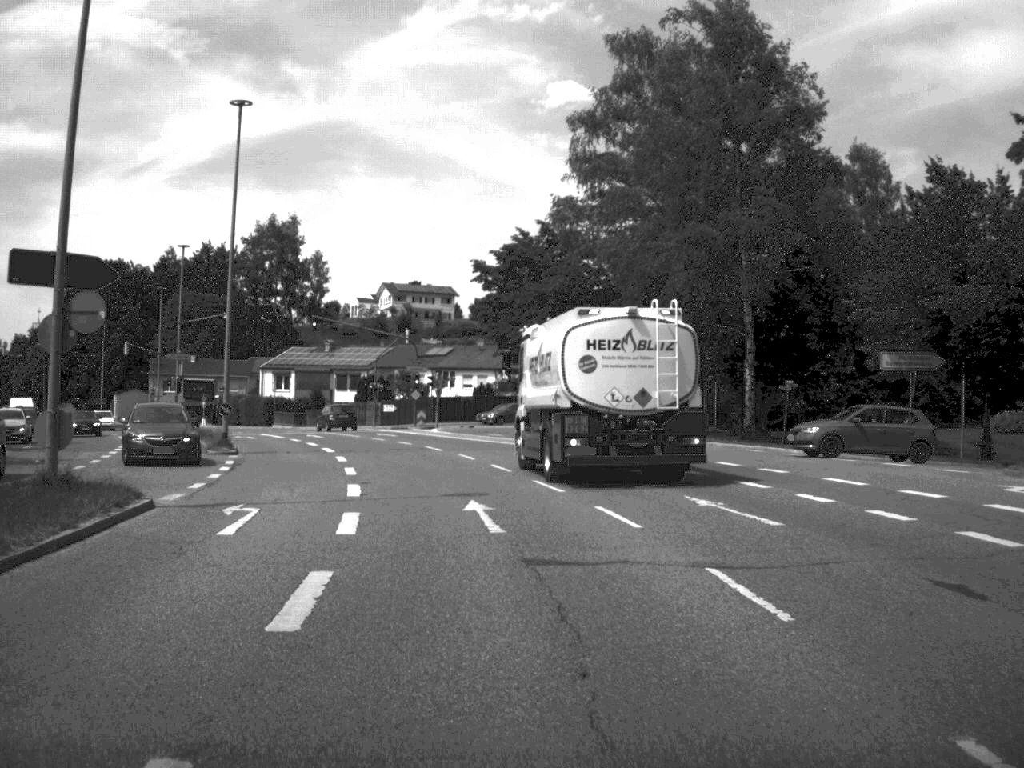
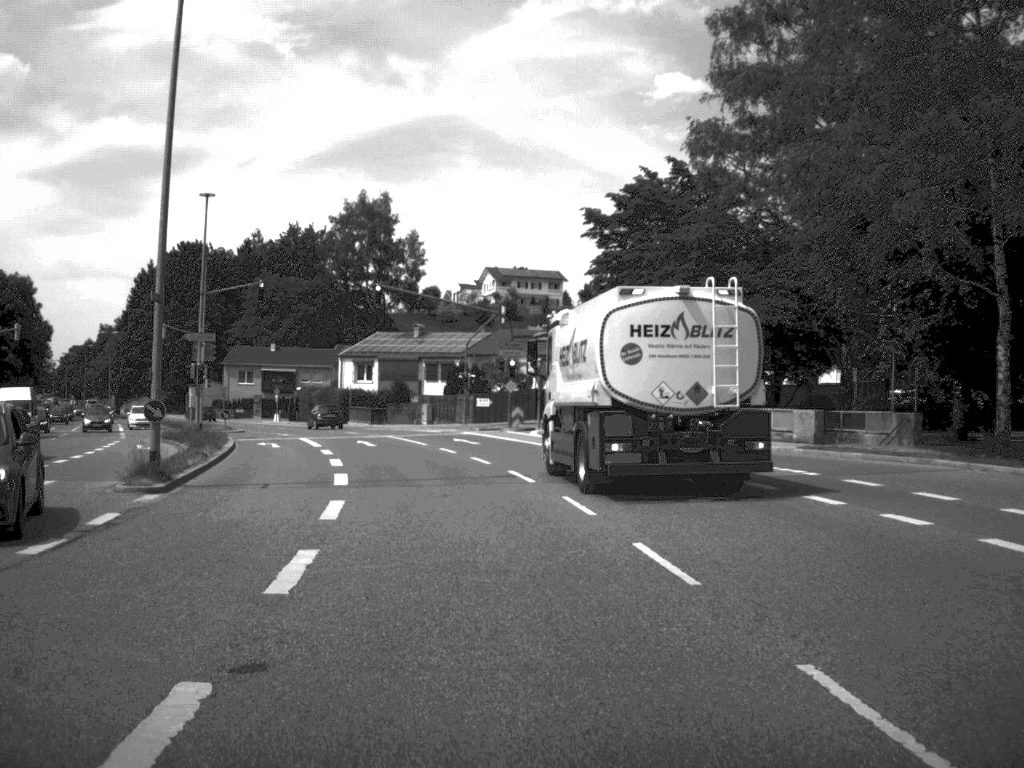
(-0.6, +16.3) m; -5°
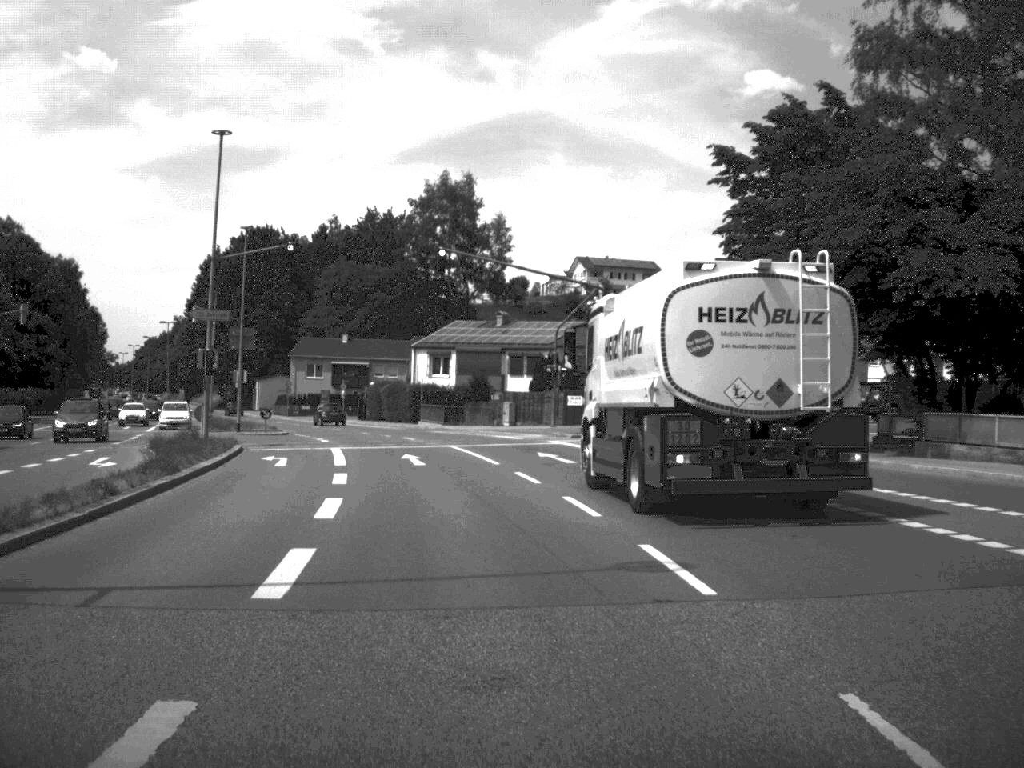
(-0.5, +12.4) m; -4°
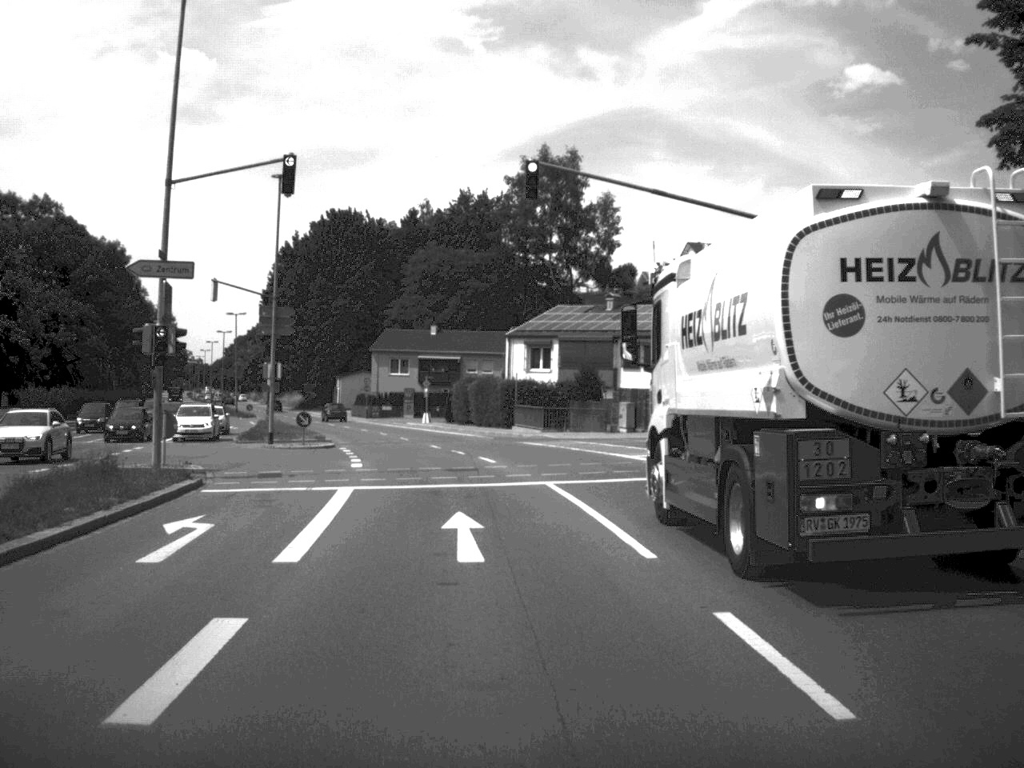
(-0.7, +15.7) m; -5°
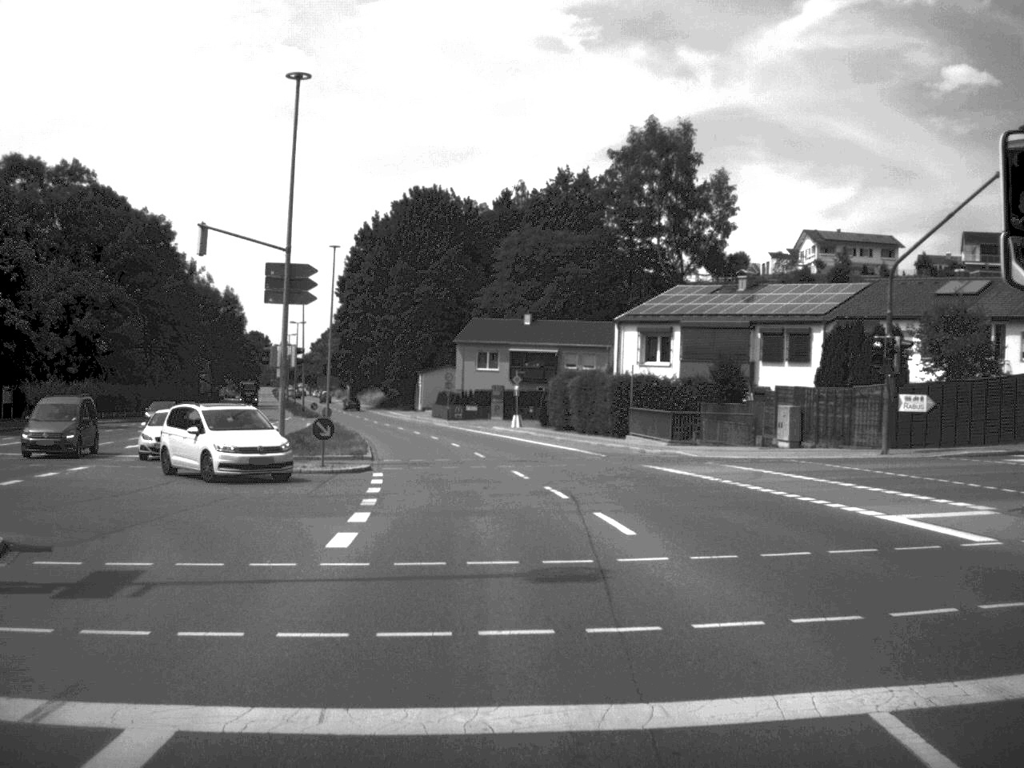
(-0.7, +15.6) m; -4°
